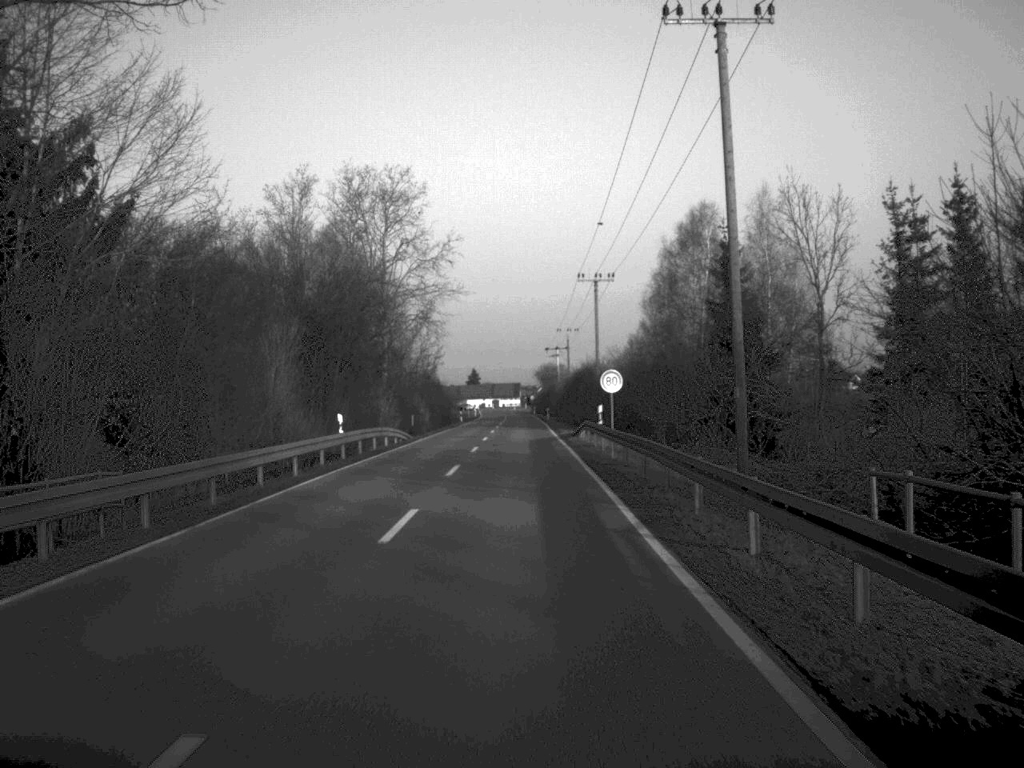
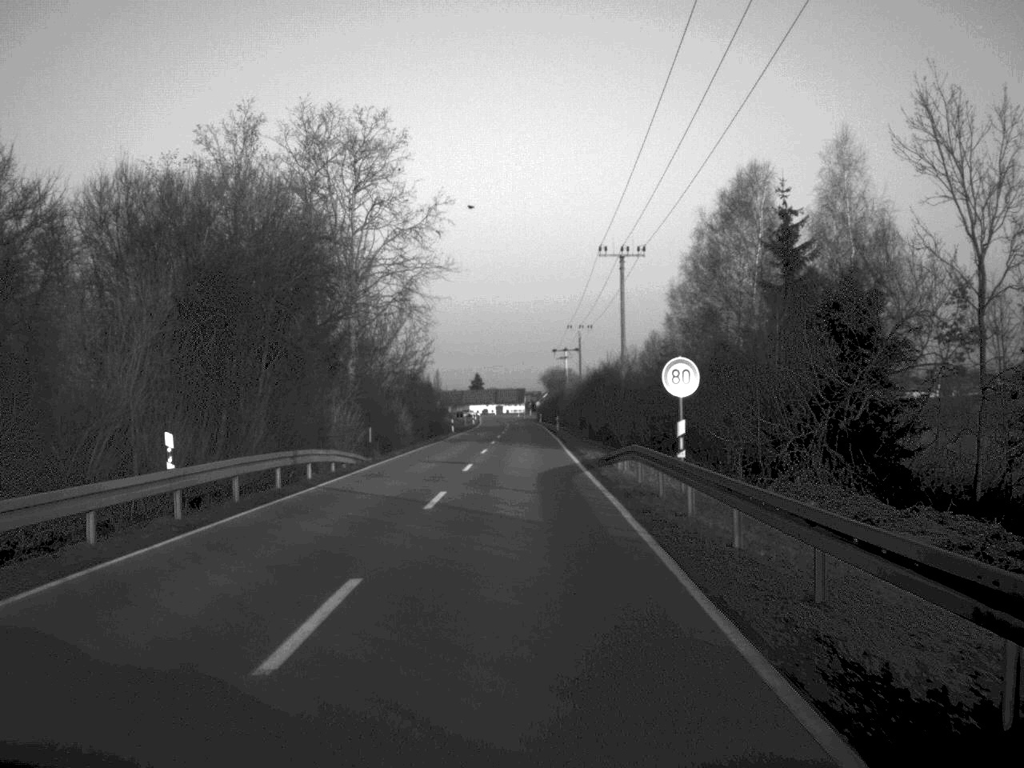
(0.0, +18.4) m; 0°
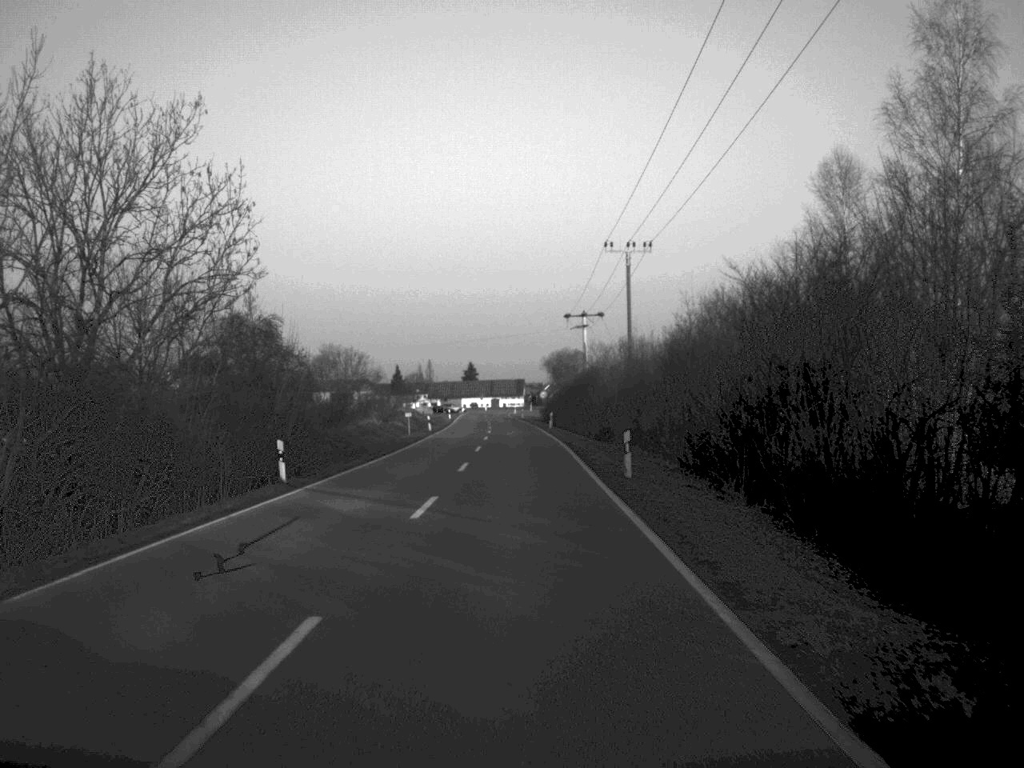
(+0.1, +61.6) m; 0°
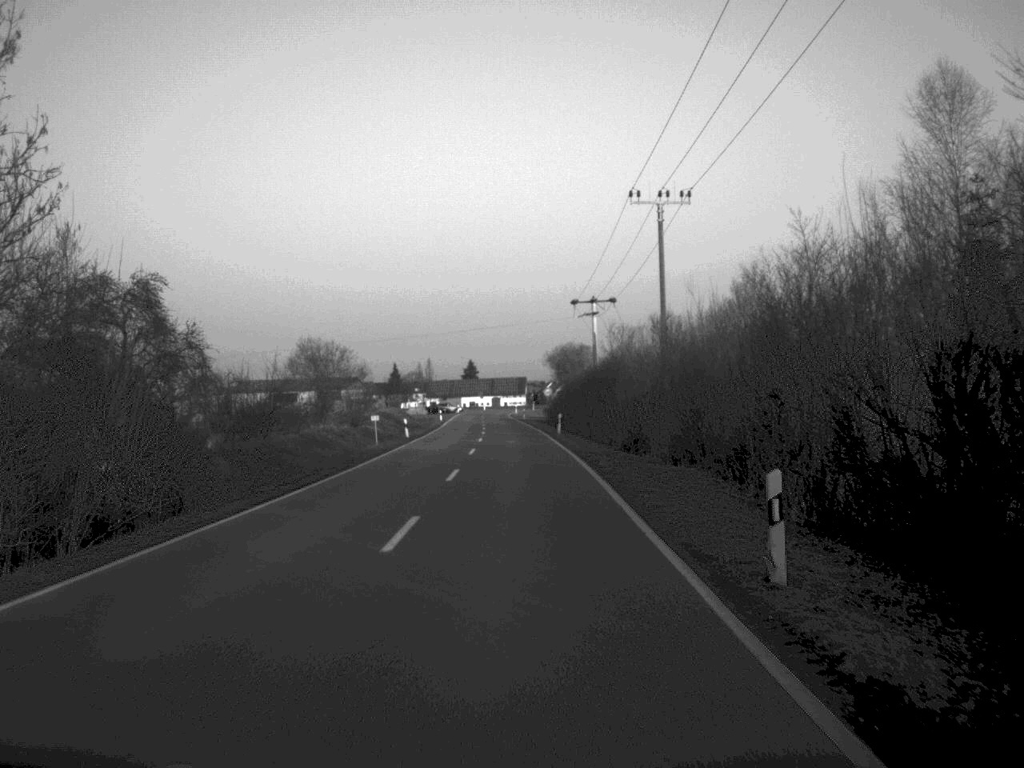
(0.0, +15.7) m; 0°
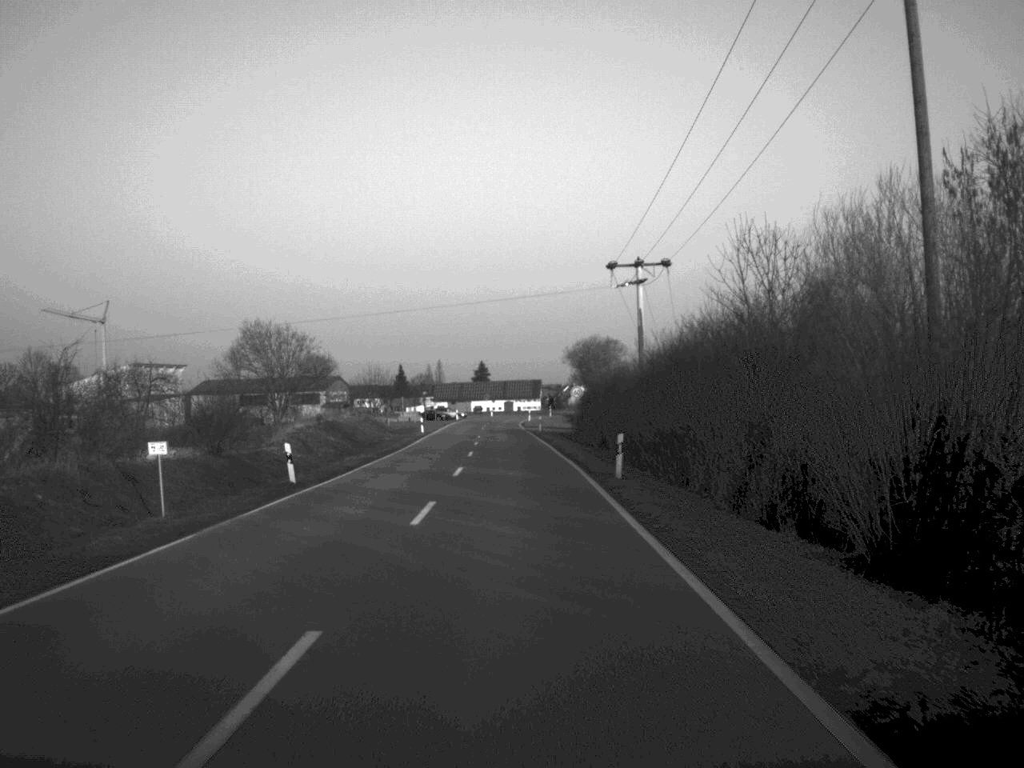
(-0.2, +32.5) m; -1°
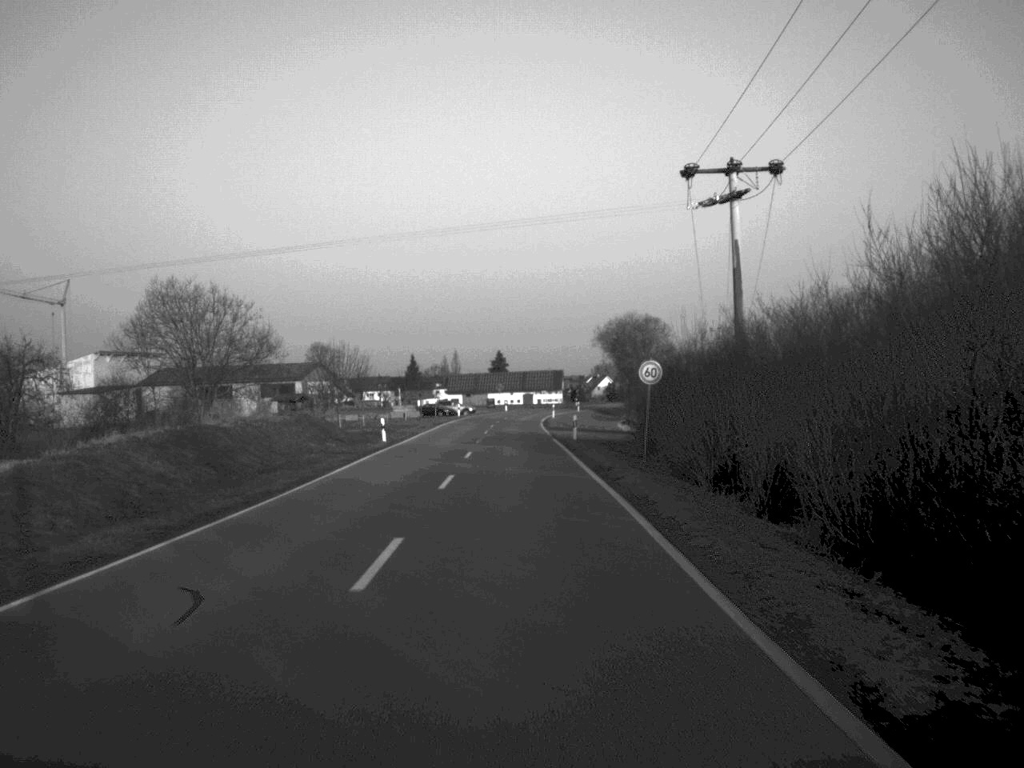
(-0.2, +29.9) m; -1°
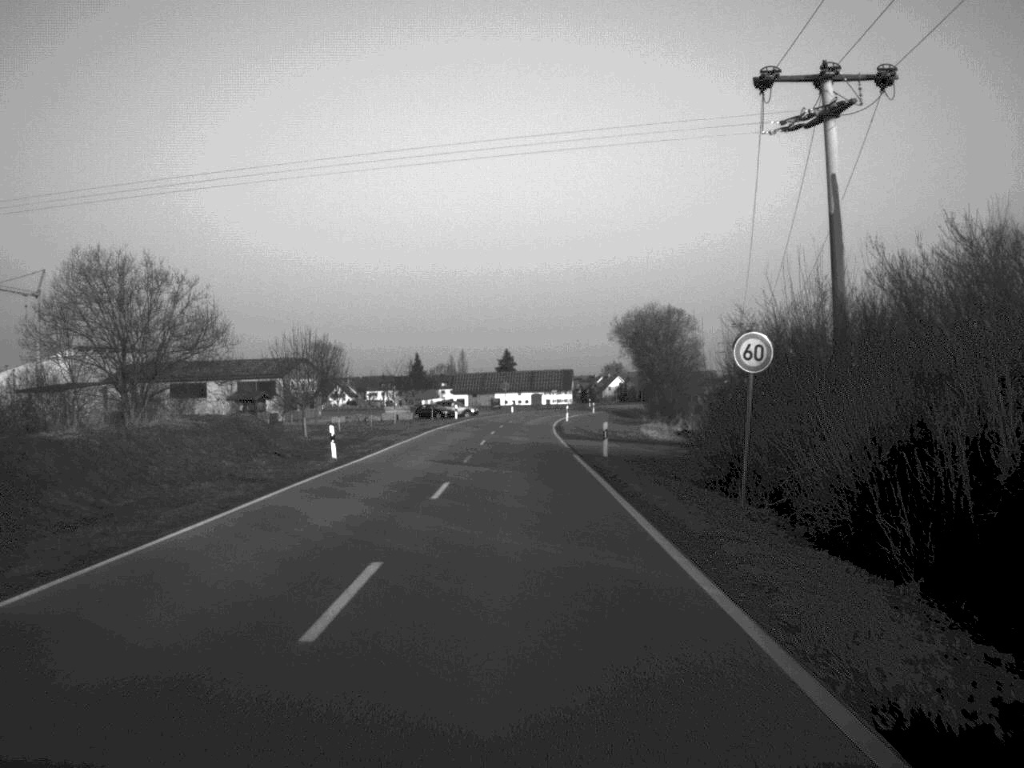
(0.0, +14.3) m; 0°
